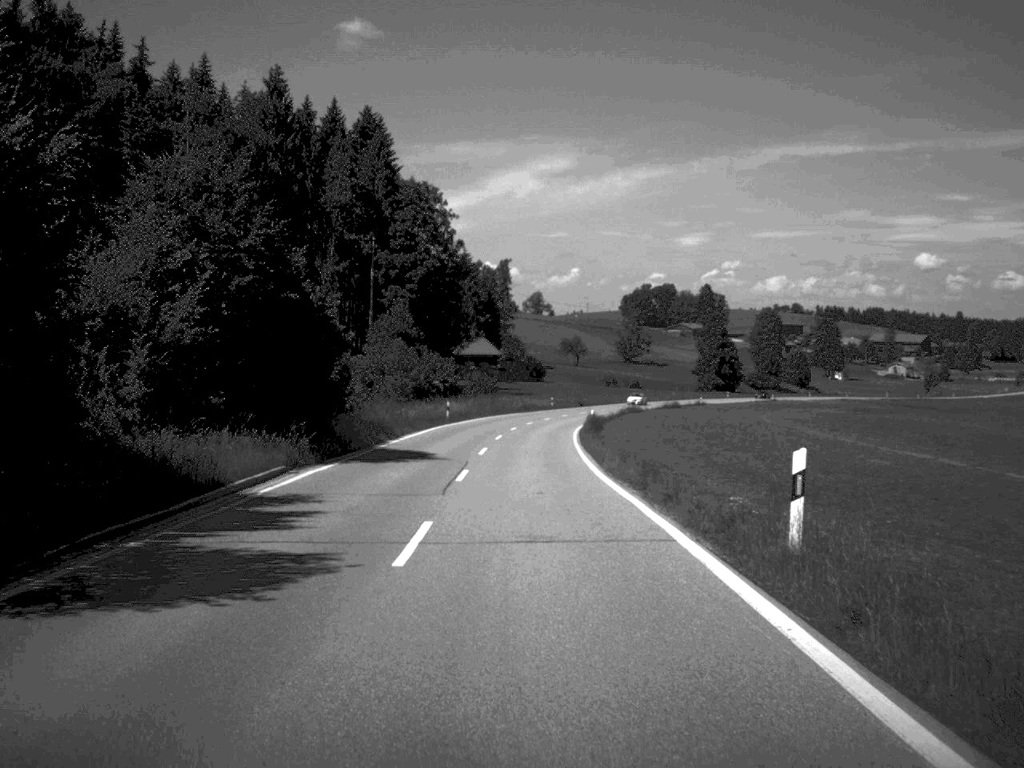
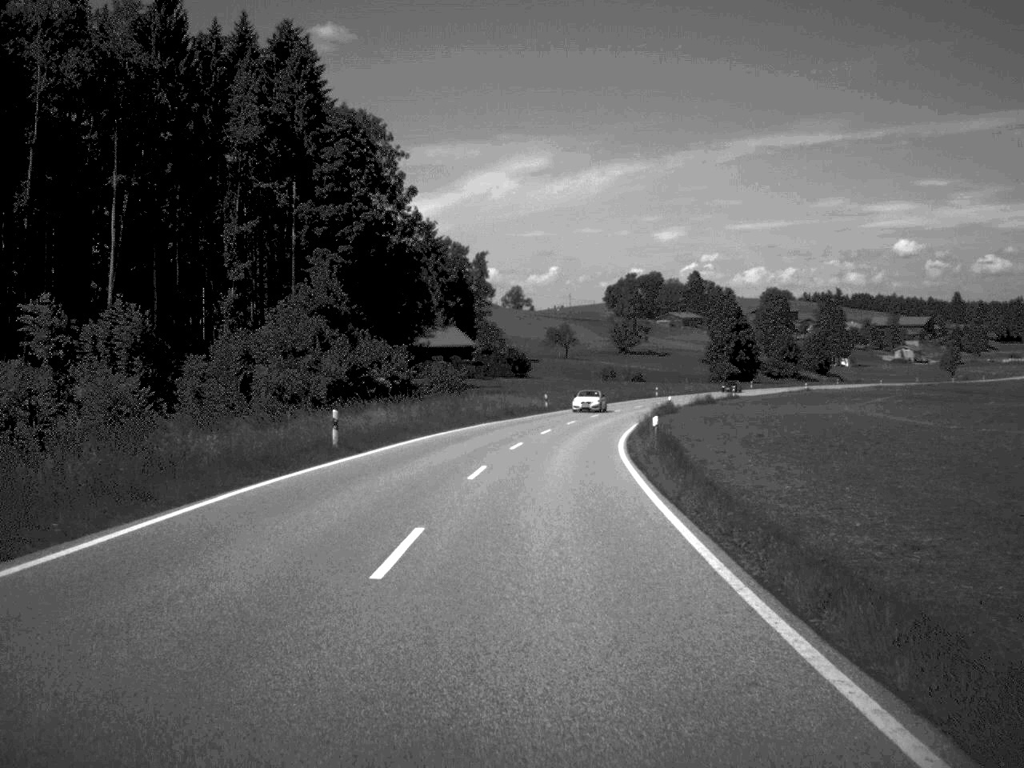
(0.0, +36.8) m; +1°
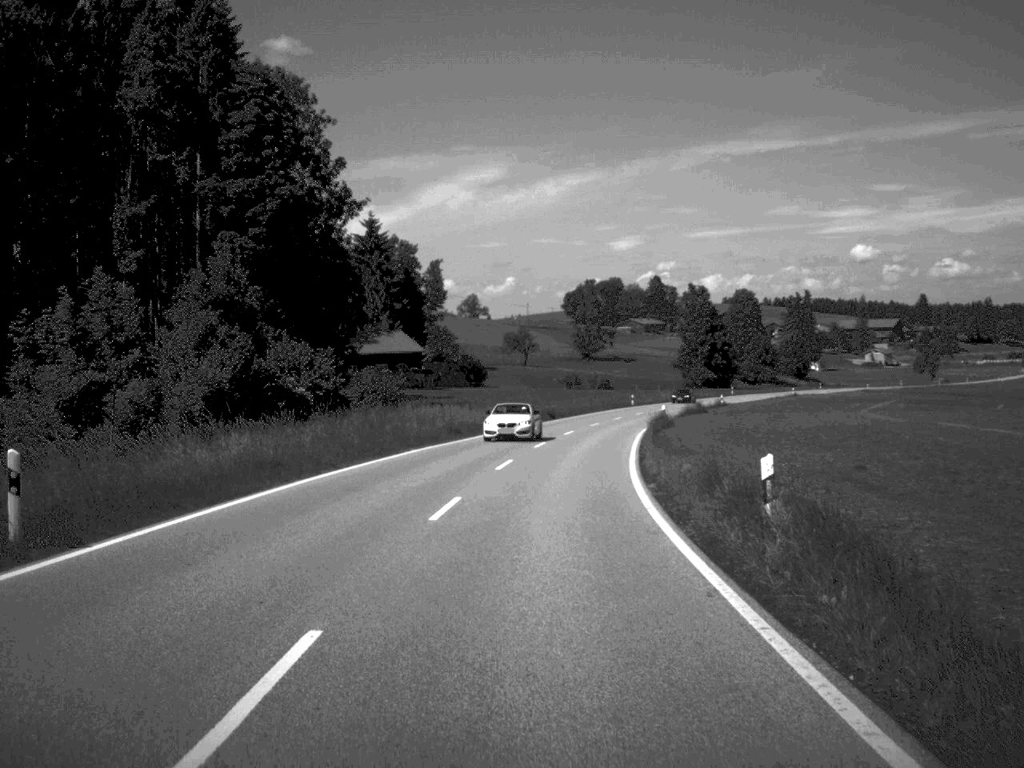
(+0.3, +17.6) m; +2°
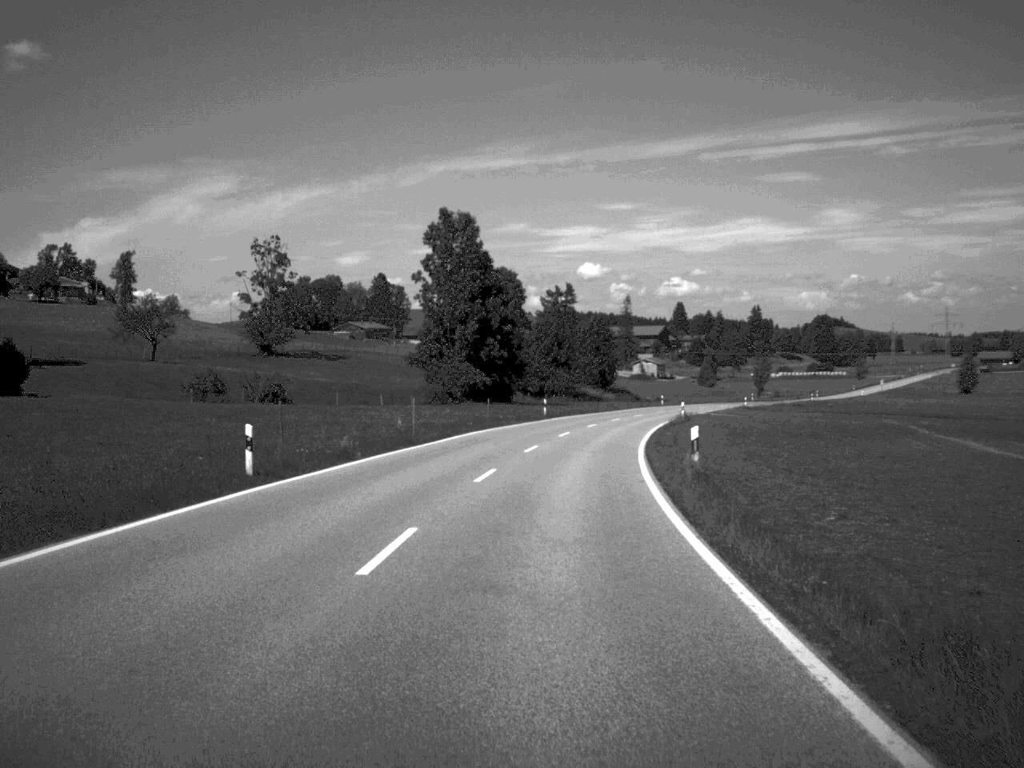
(+9.2, +87.3) m; +12°
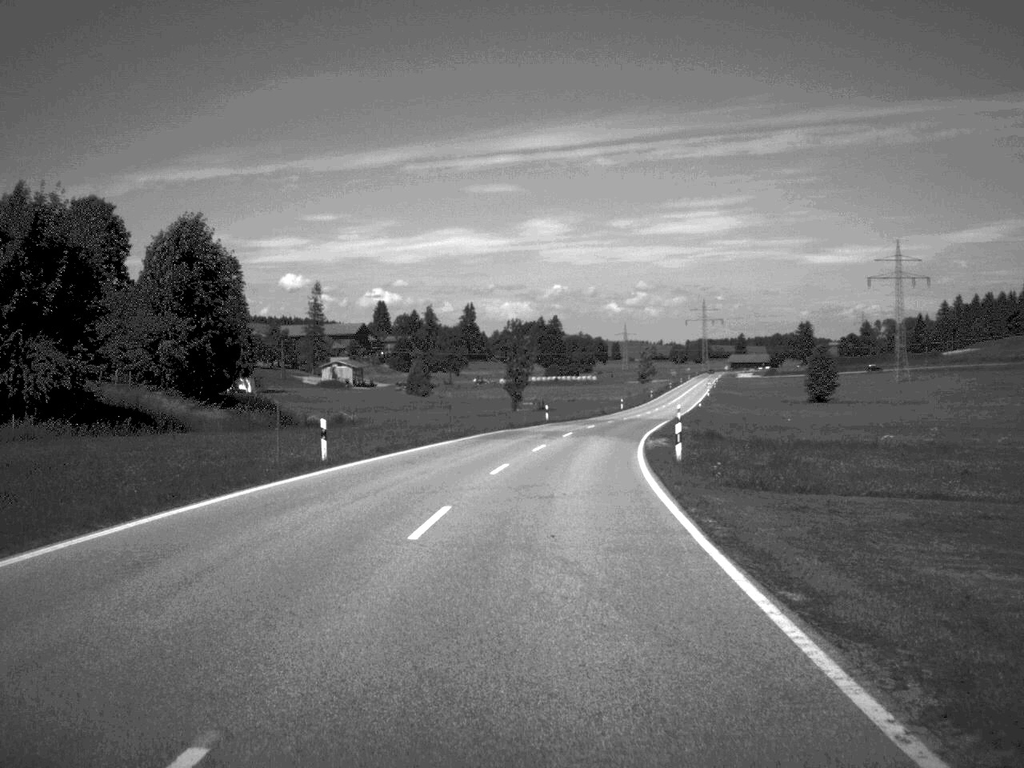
(+10.4, +90.7) m; +13°
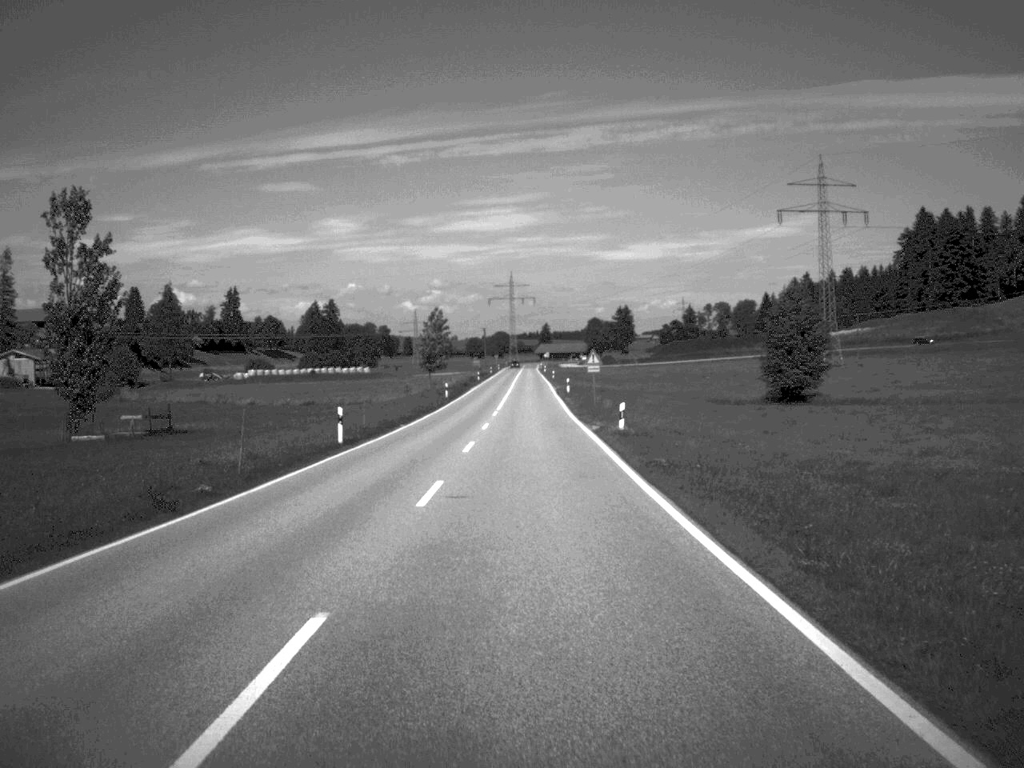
(+8.7, +90.8) m; +9°
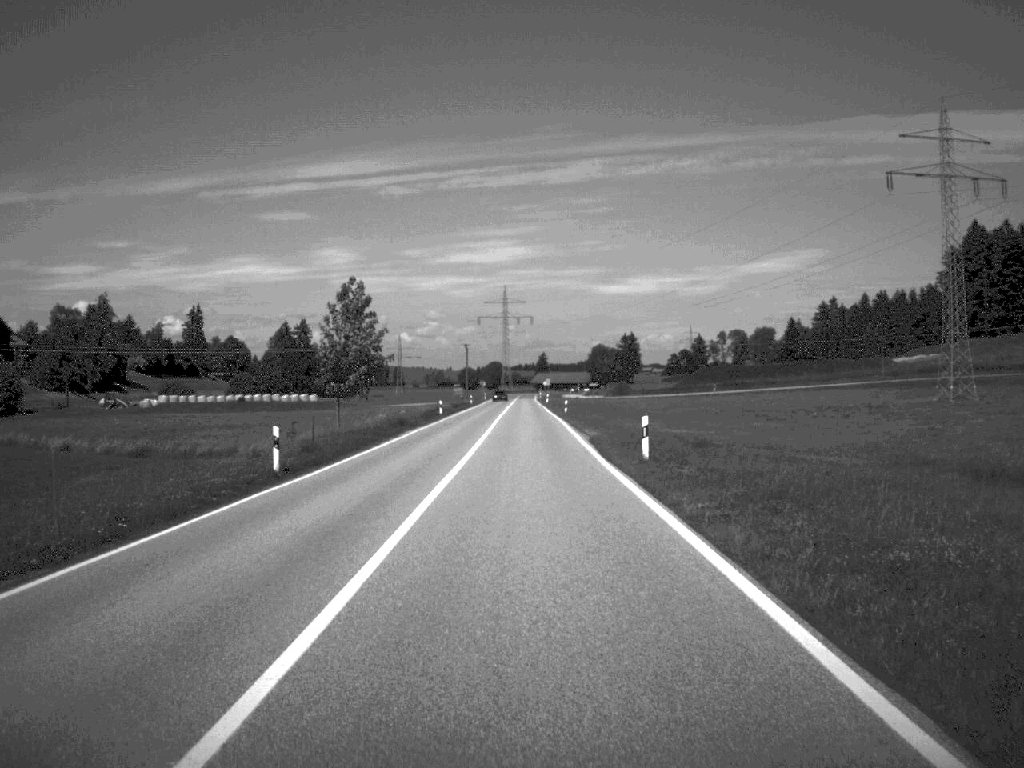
(0.0, +53.8) m; 0°
